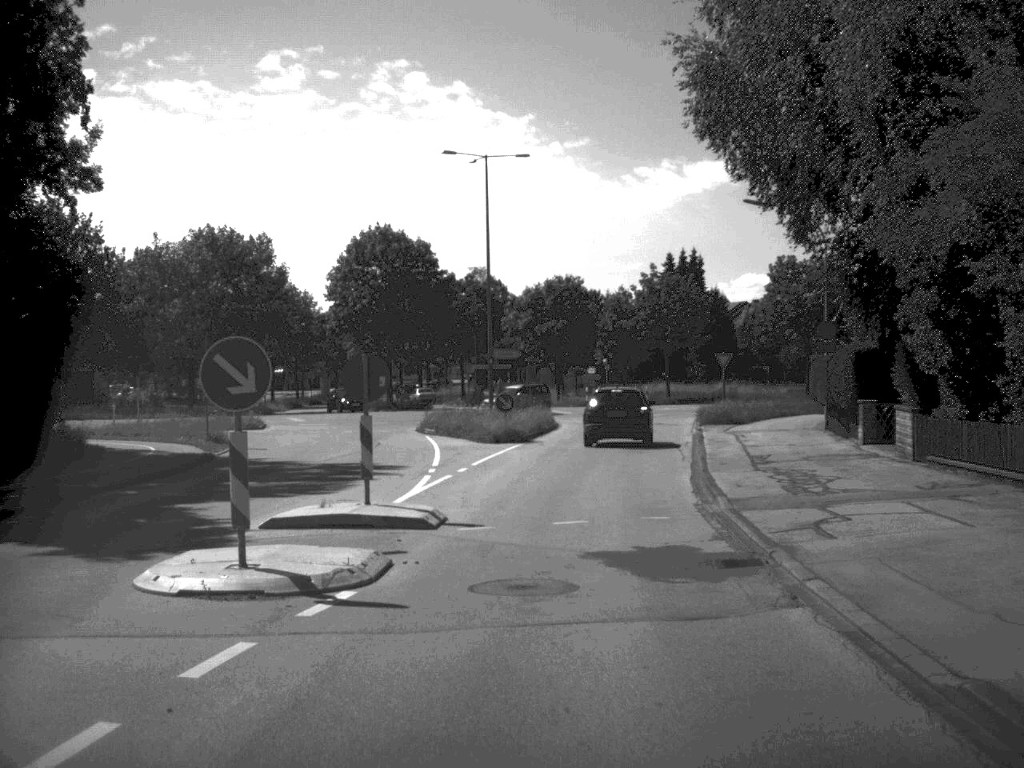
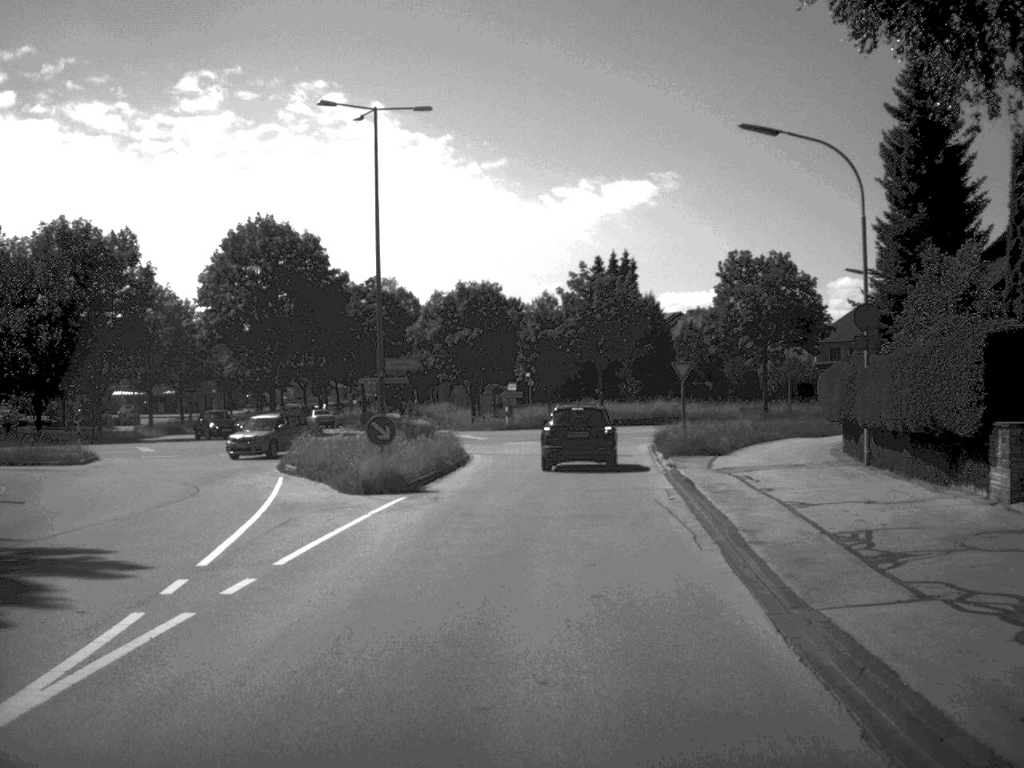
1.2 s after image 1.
(+0.5, +13.3) m; +3°
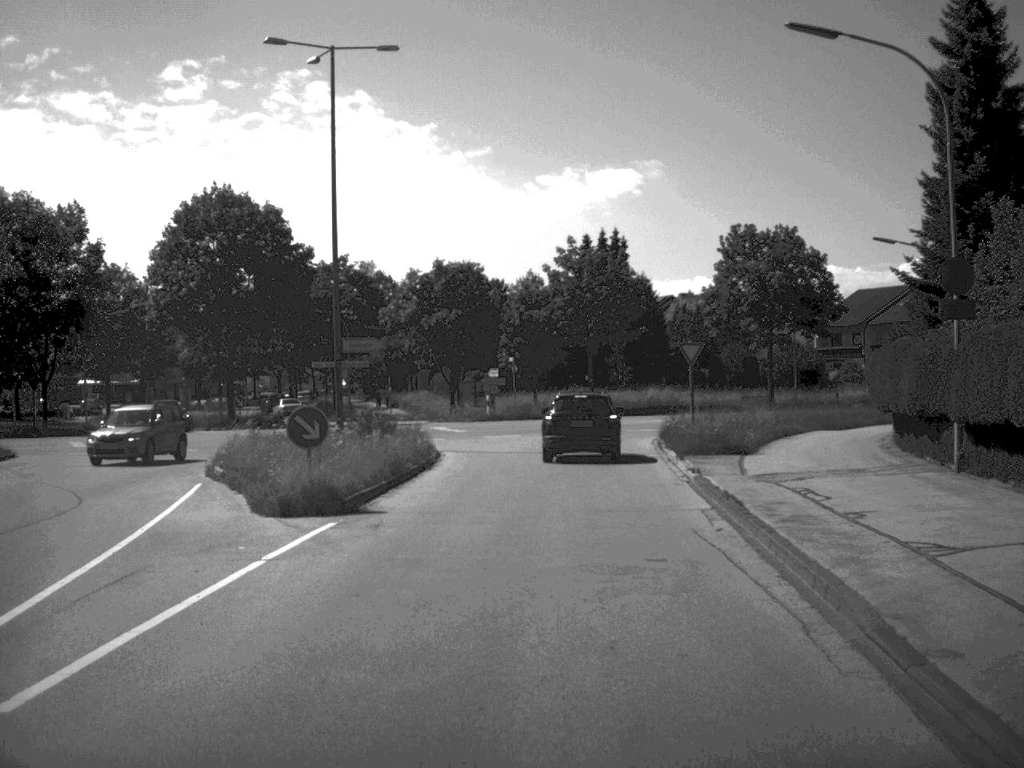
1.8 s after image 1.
(0.0, +6.6) m; +1°
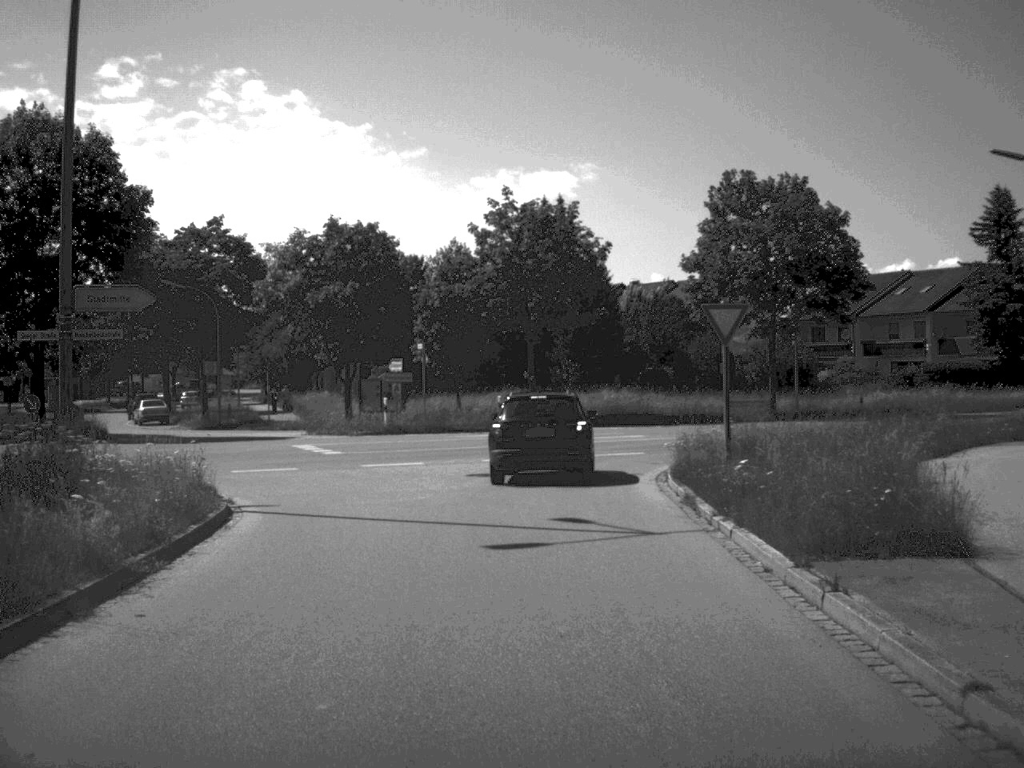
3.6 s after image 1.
(+0.5, +17.9) m; +3°
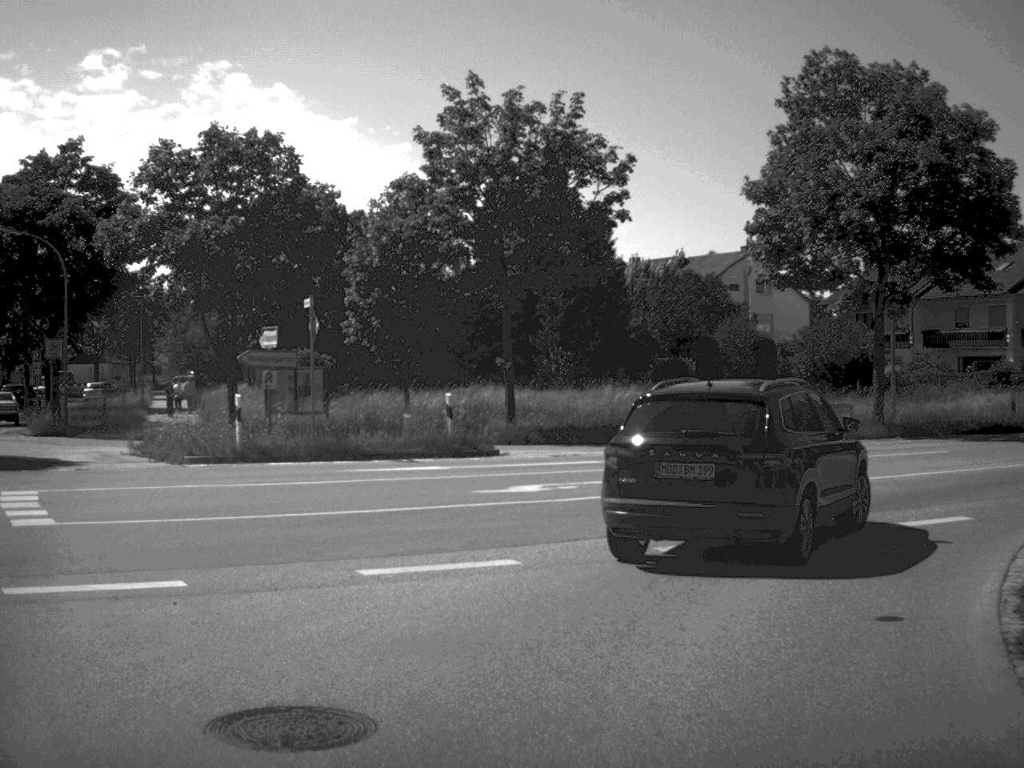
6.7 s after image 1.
(+0.1, +18.7) m; +1°
